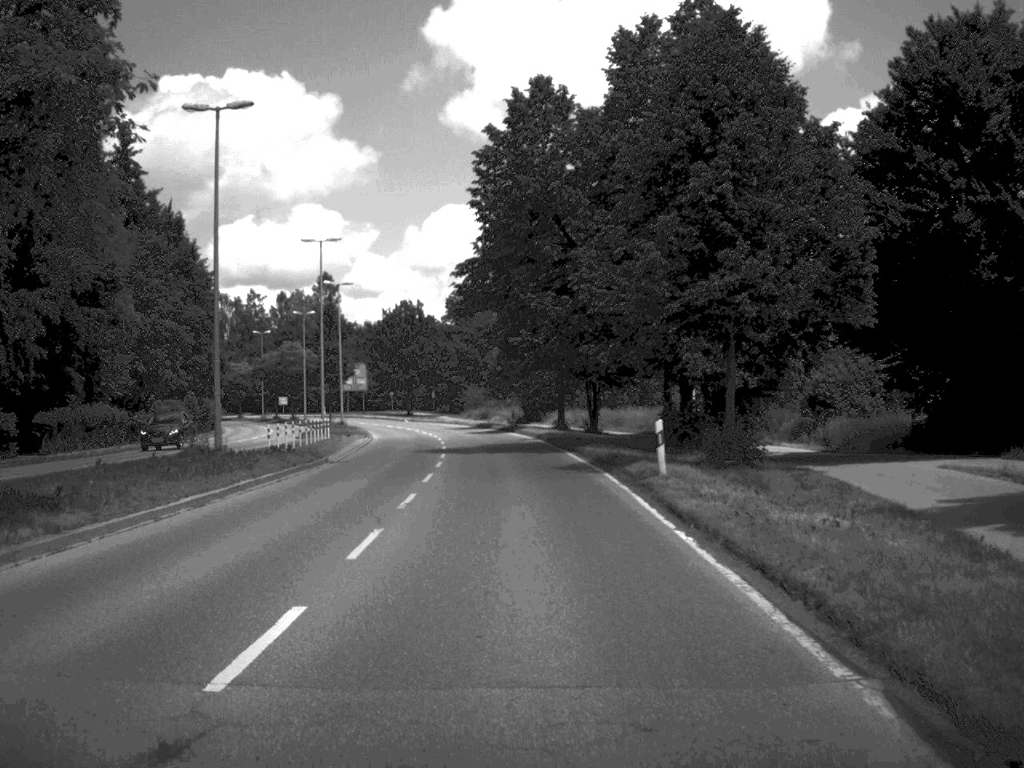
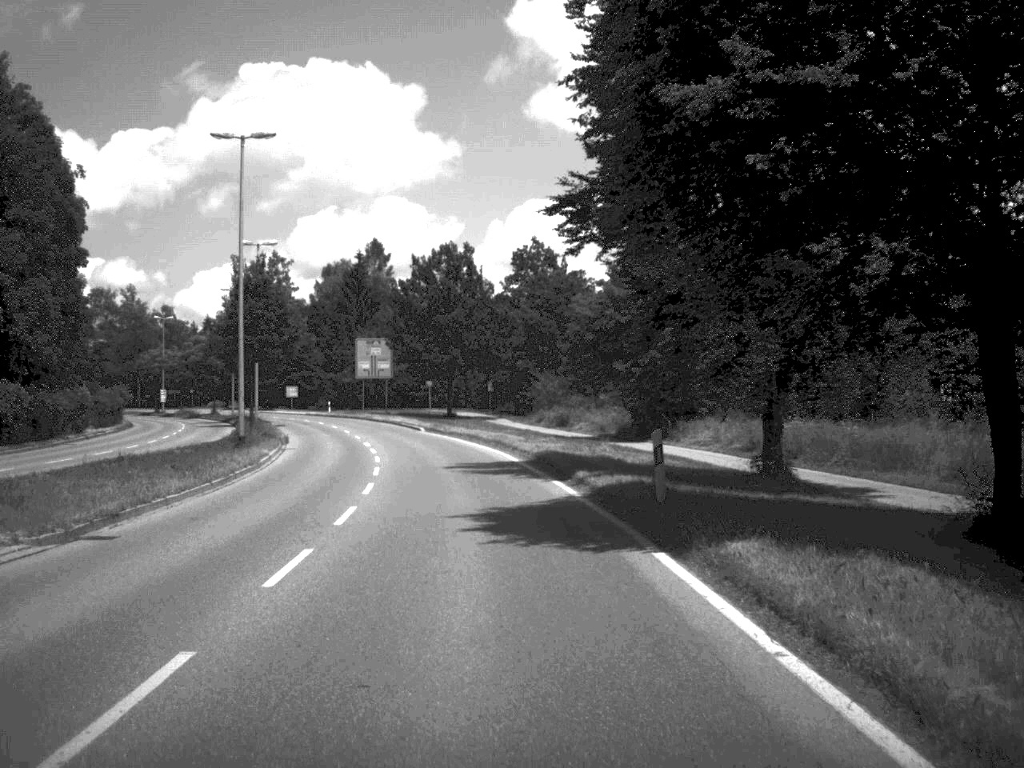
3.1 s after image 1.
(-1.3, +49.2) m; -4°
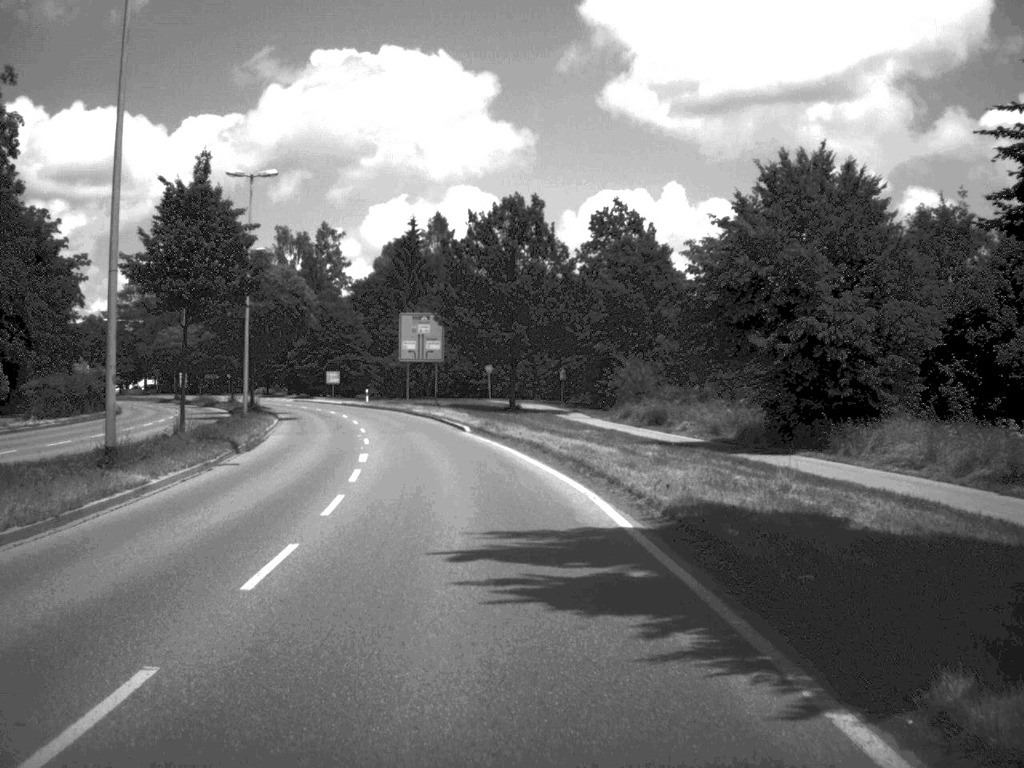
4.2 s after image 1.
(-0.5, +18.6) m; -3°
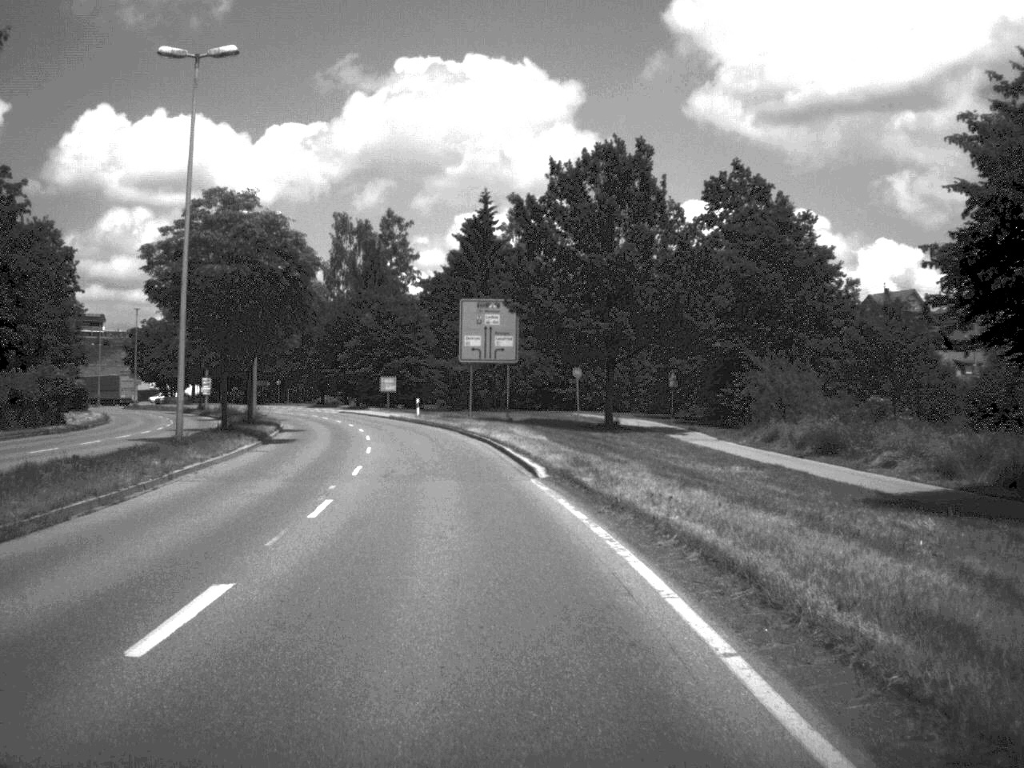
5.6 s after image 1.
(-0.6, +20.4) m; -4°
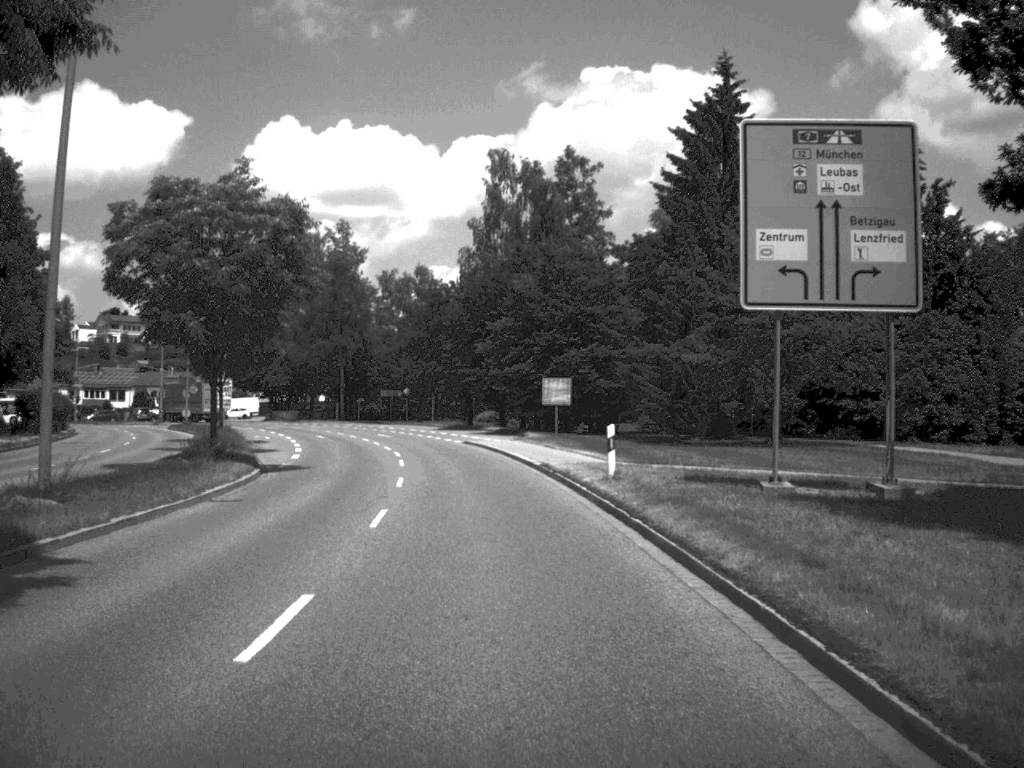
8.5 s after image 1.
(-3.7, +44.1) m; -9°
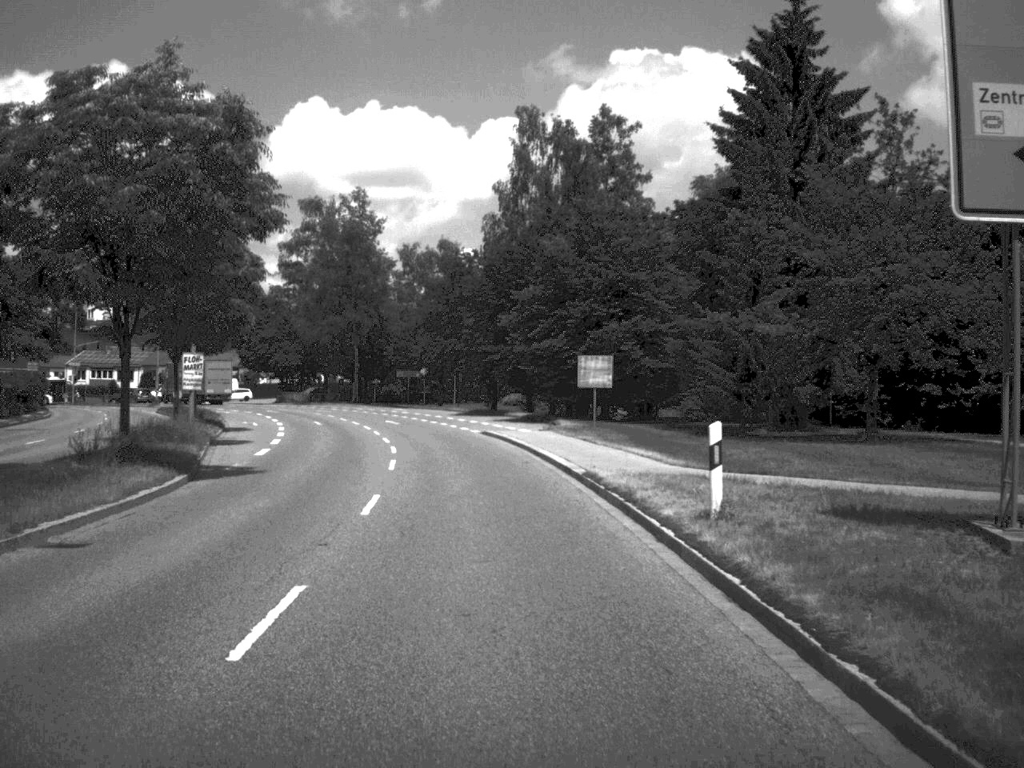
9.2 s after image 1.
(-0.1, +9.3) m; -1°
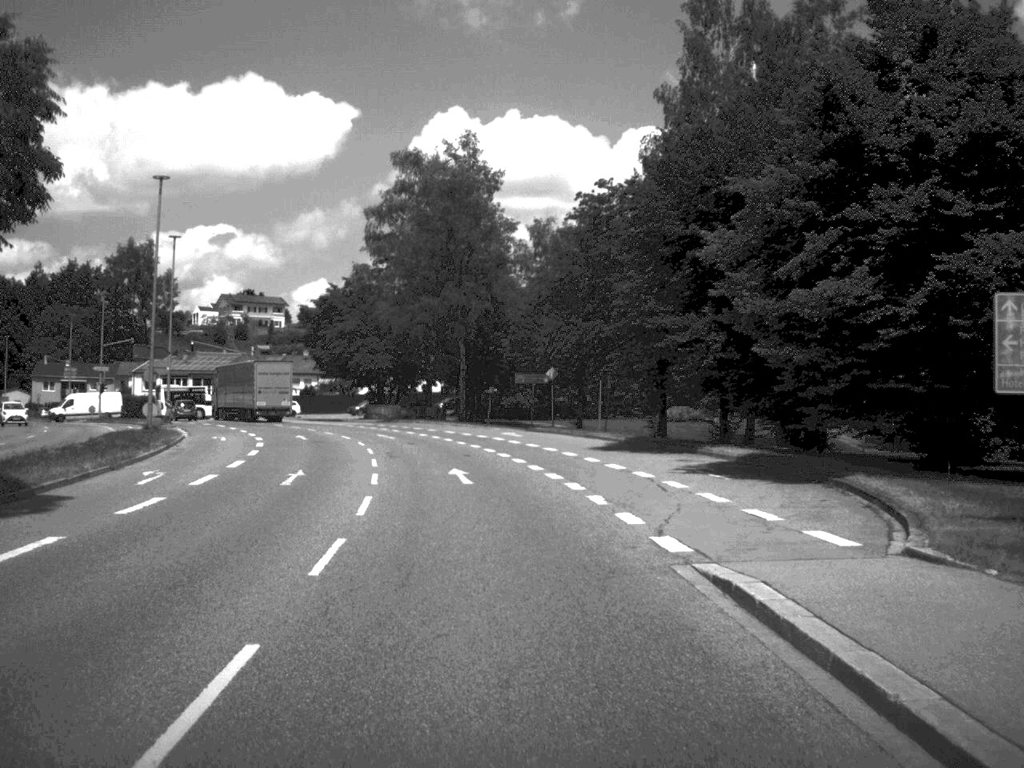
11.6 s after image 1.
(-1.7, +31.5) m; -7°
